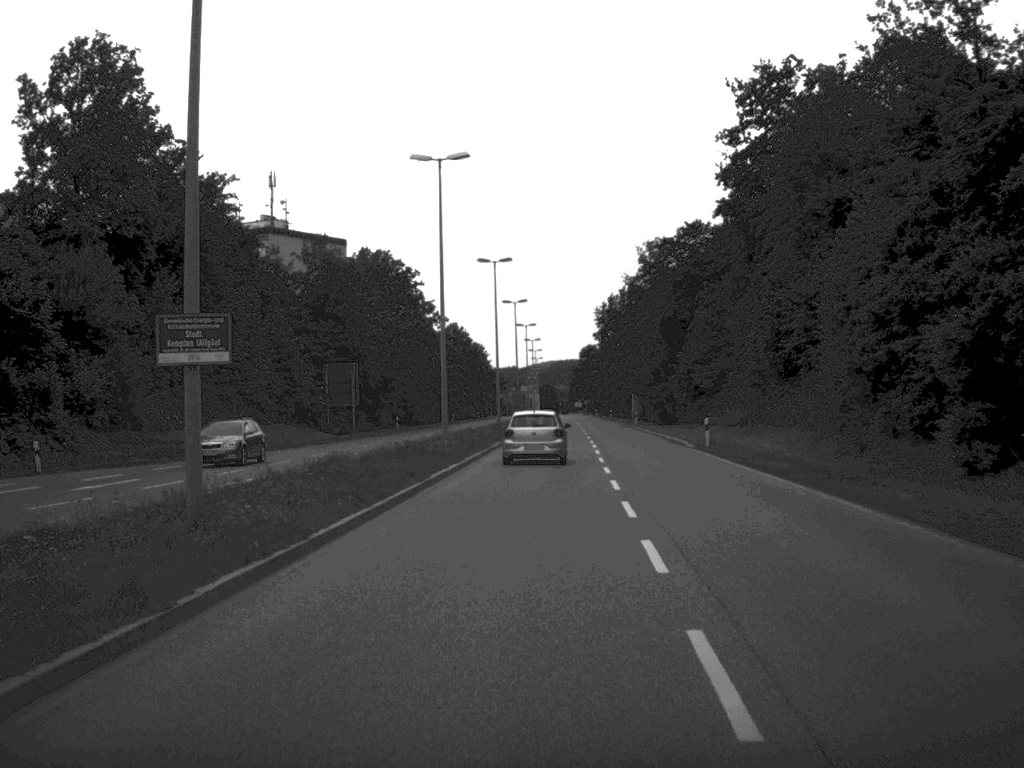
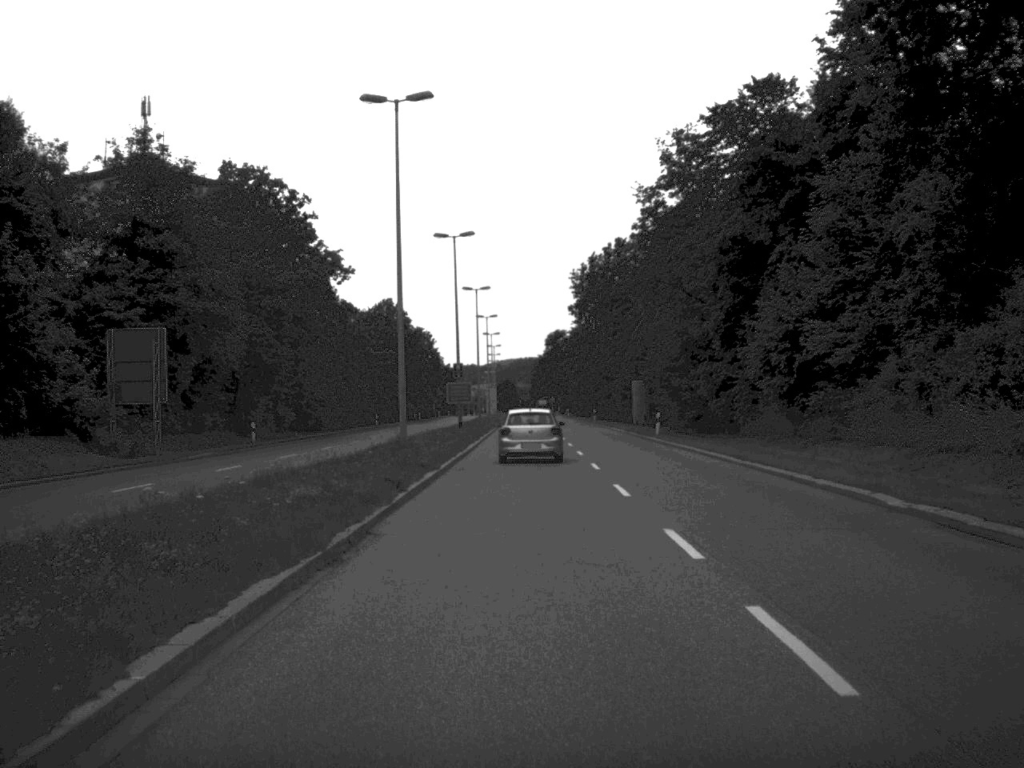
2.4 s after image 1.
(+0.6, +40.2) m; +2°
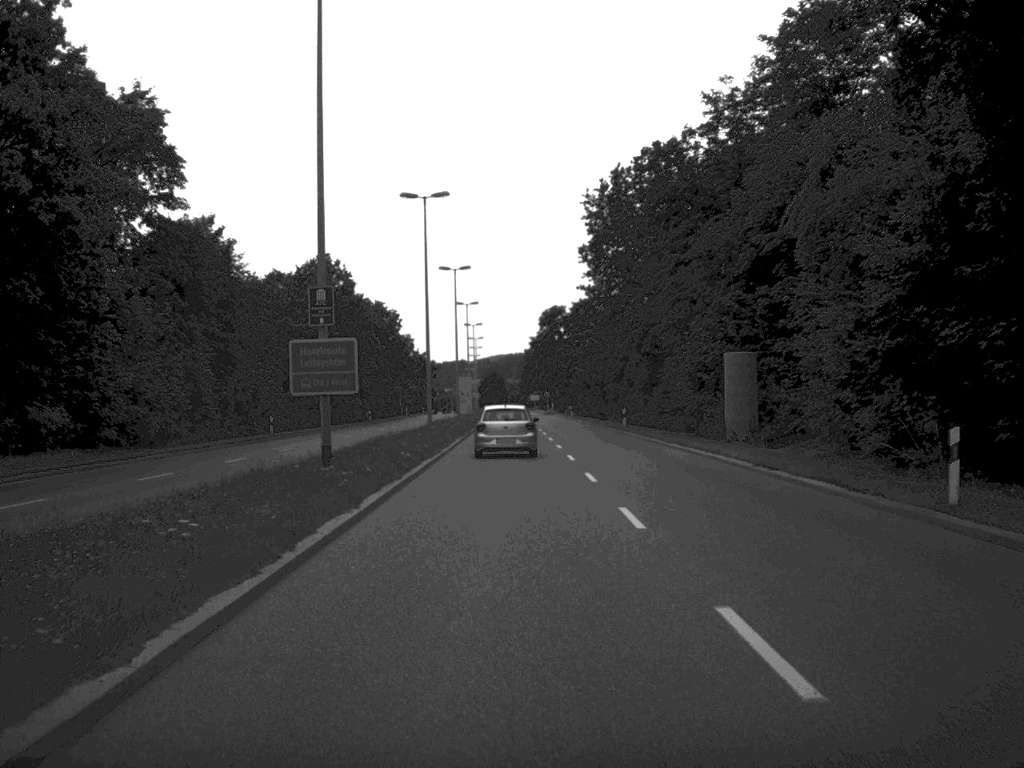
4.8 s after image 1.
(+0.1, +41.1) m; 0°
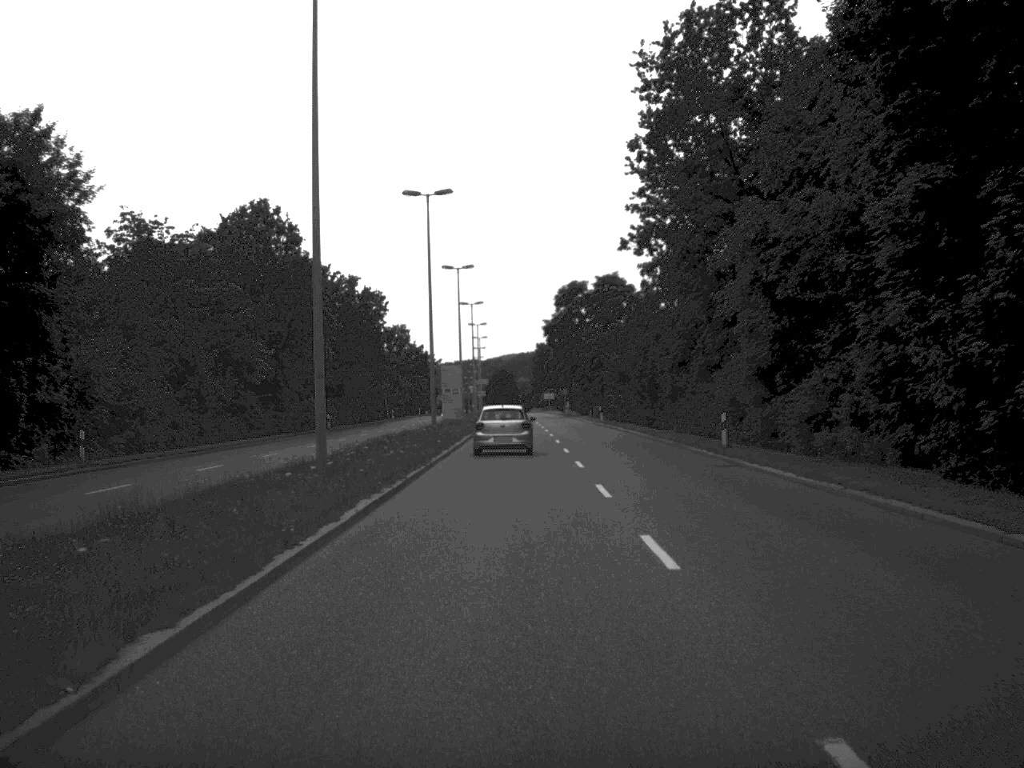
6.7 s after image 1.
(-0.1, +30.2) m; -1°
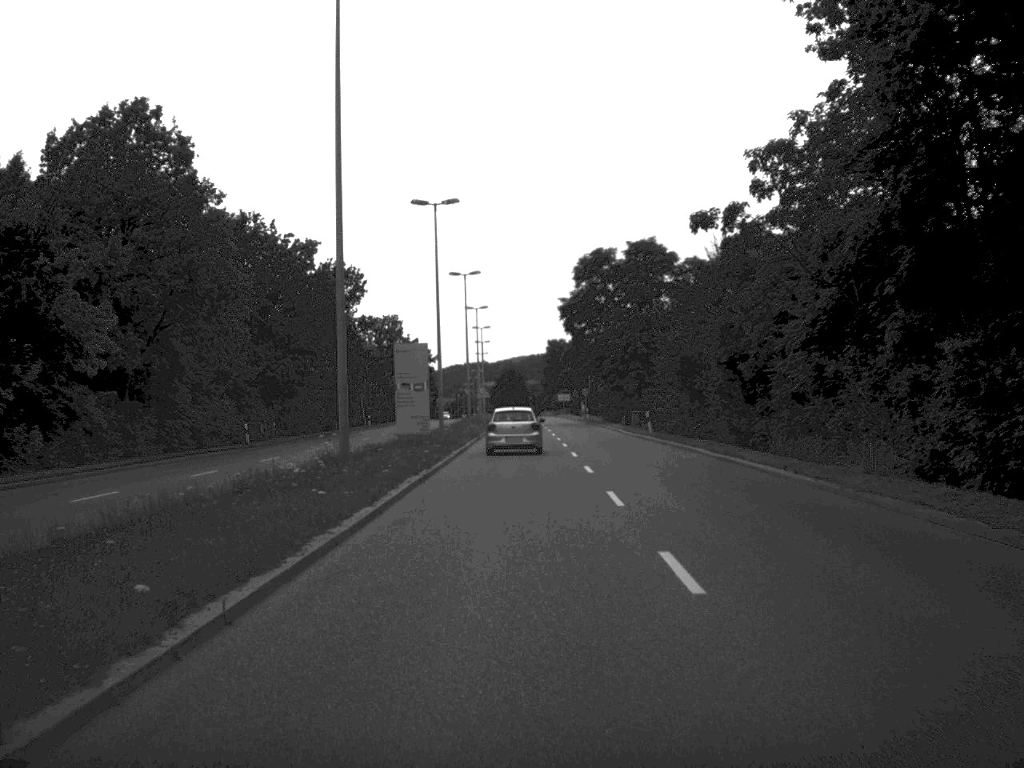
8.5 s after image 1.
(-0.1, +27.7) m; -1°
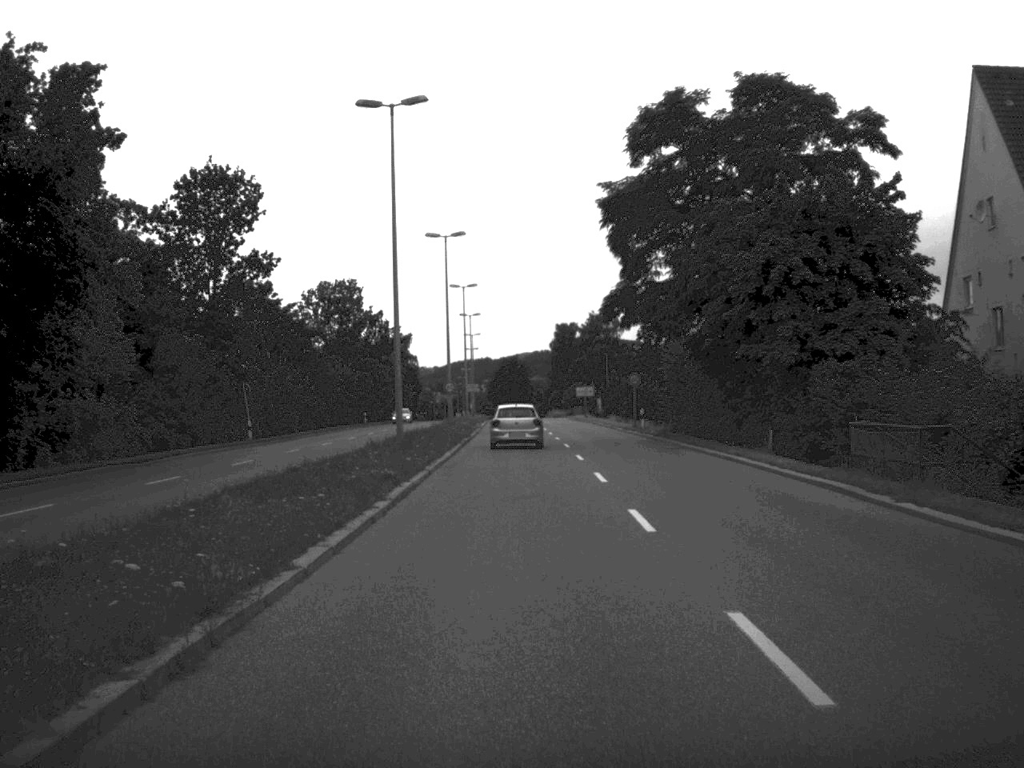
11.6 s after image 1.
(-0.1, +47.9) m; 0°
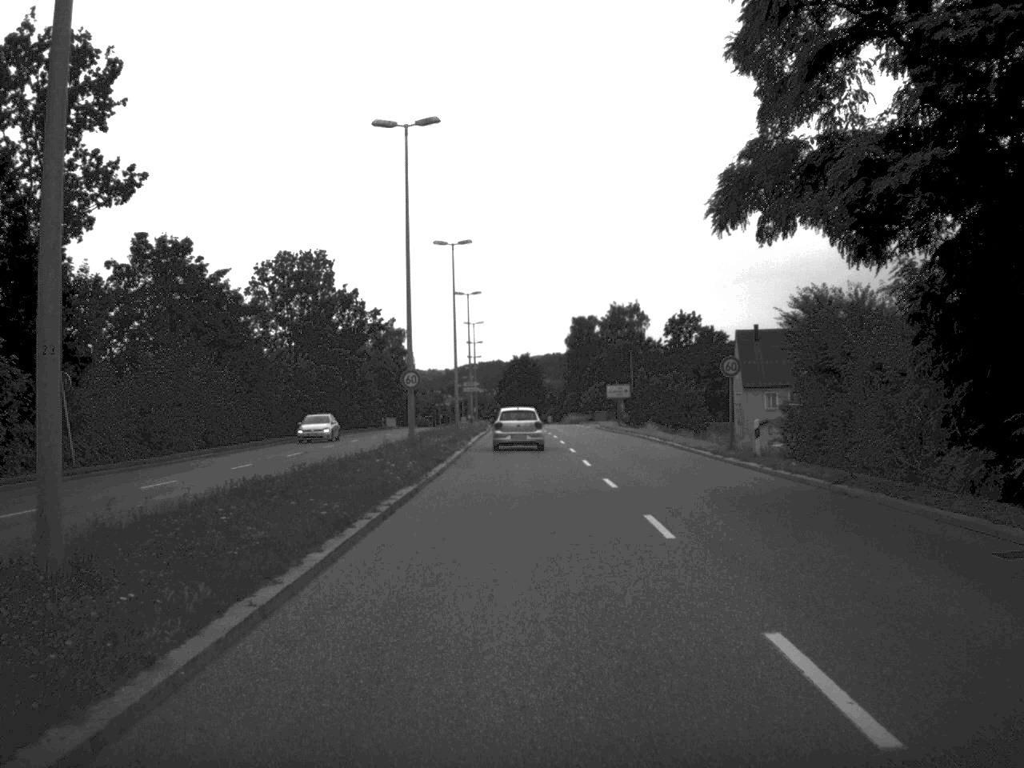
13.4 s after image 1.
(-0.1, +27.3) m; -1°
